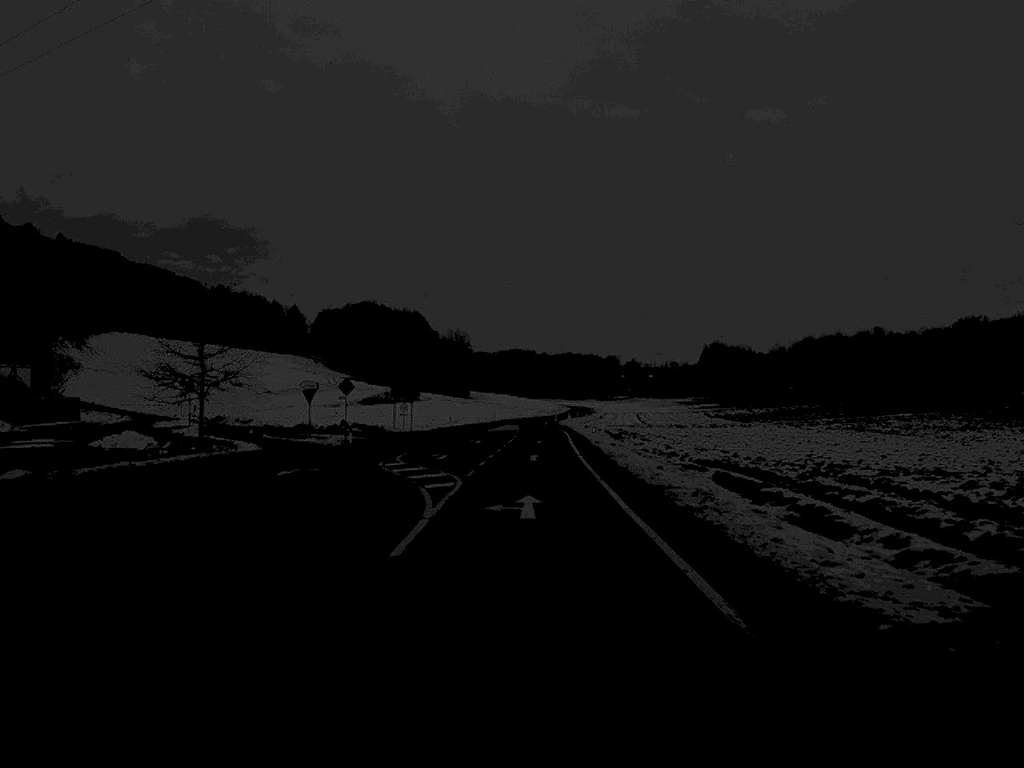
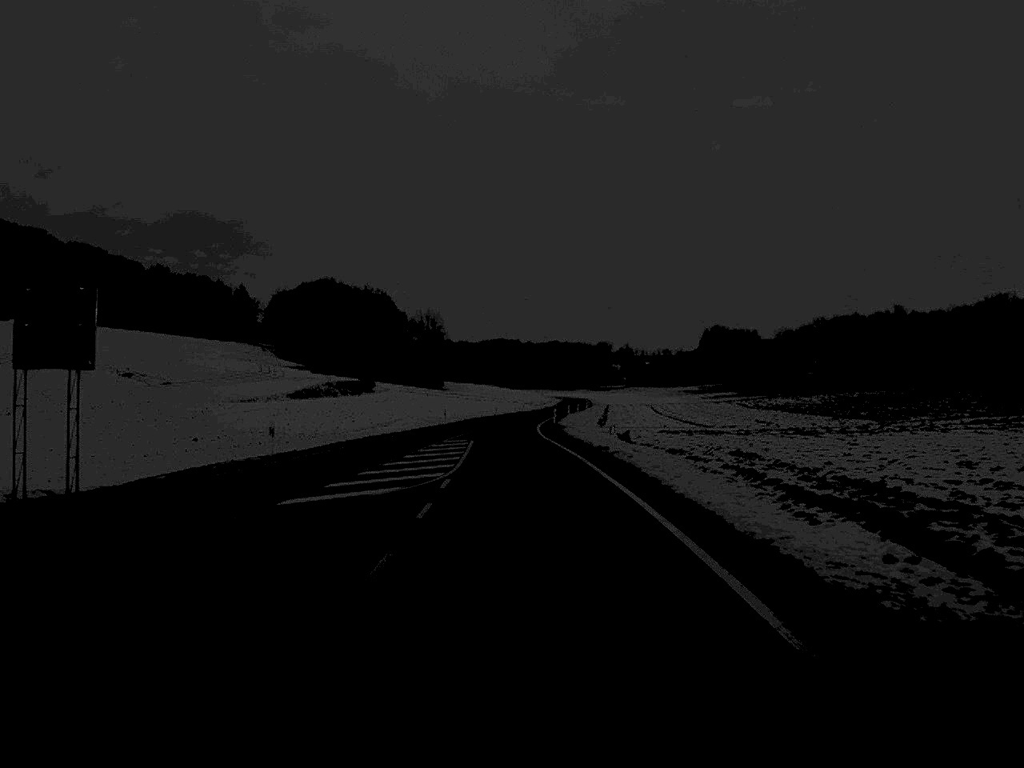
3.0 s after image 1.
(+0.7, +67.5) m; +1°
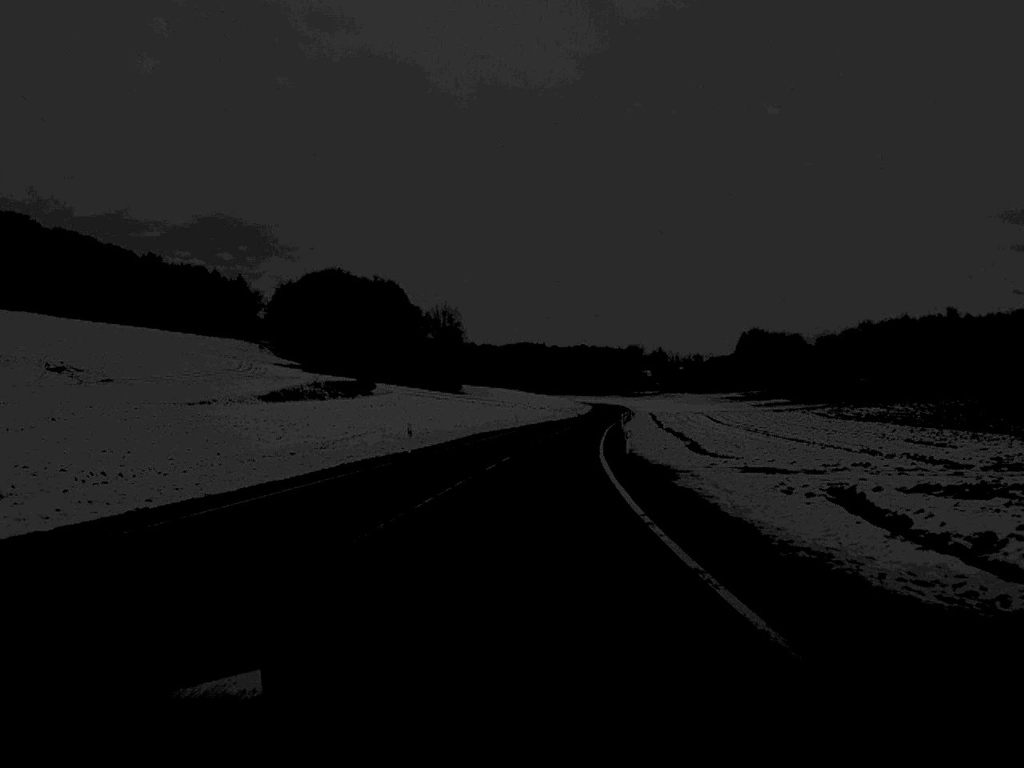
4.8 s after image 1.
(-0.6, +42.5) m; -1°
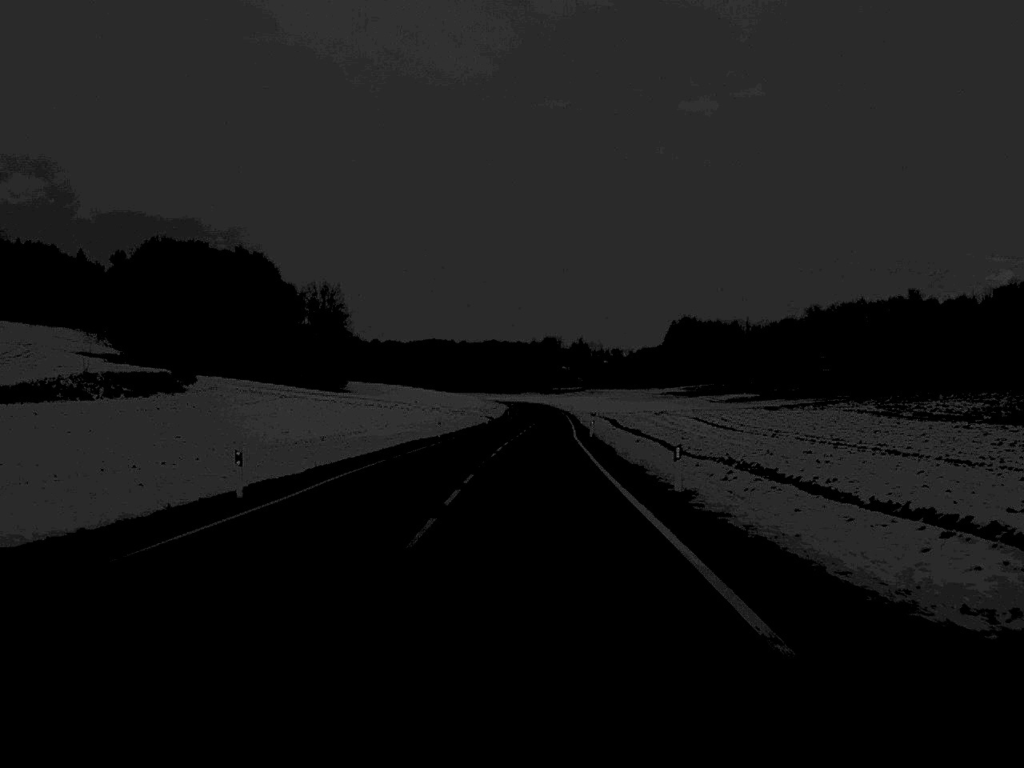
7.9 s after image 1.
(+2.9, +70.8) m; +4°
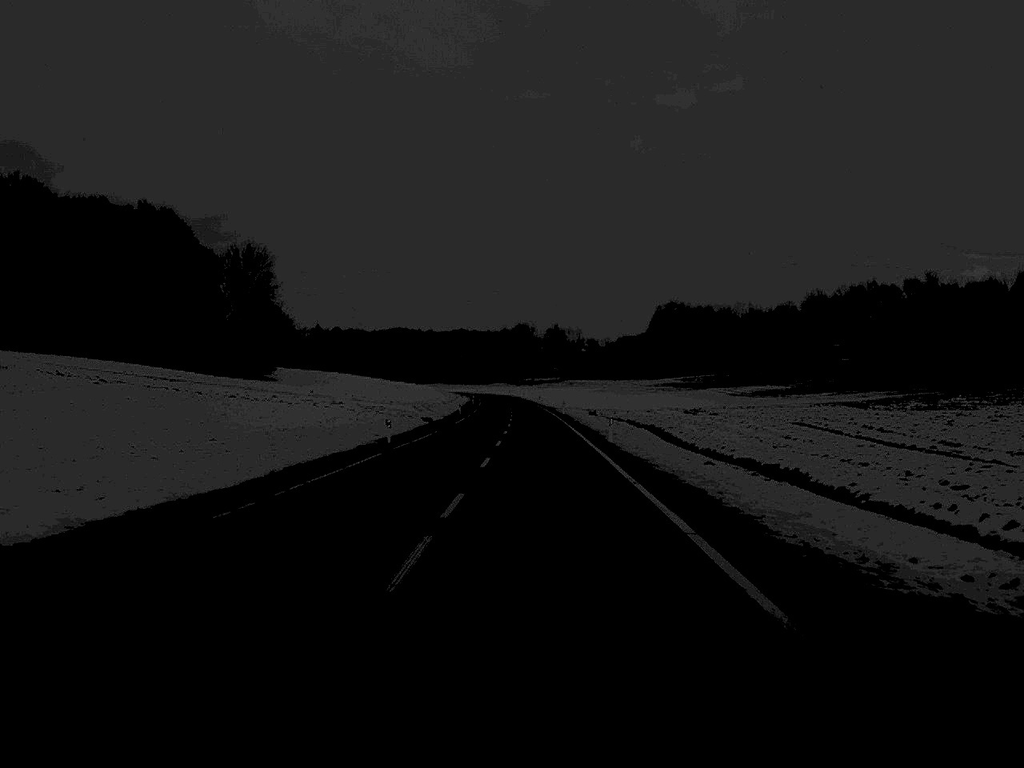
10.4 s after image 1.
(+0.6, +57.0) m; +1°
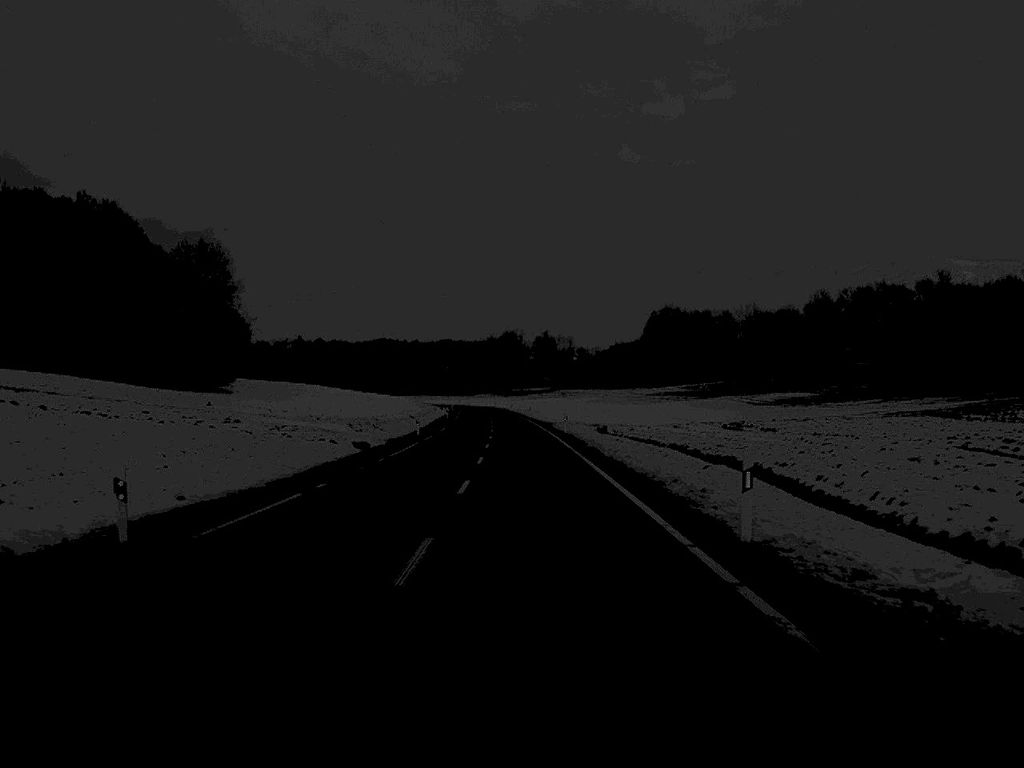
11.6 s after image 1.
(+0.1, +27.7) m; 0°
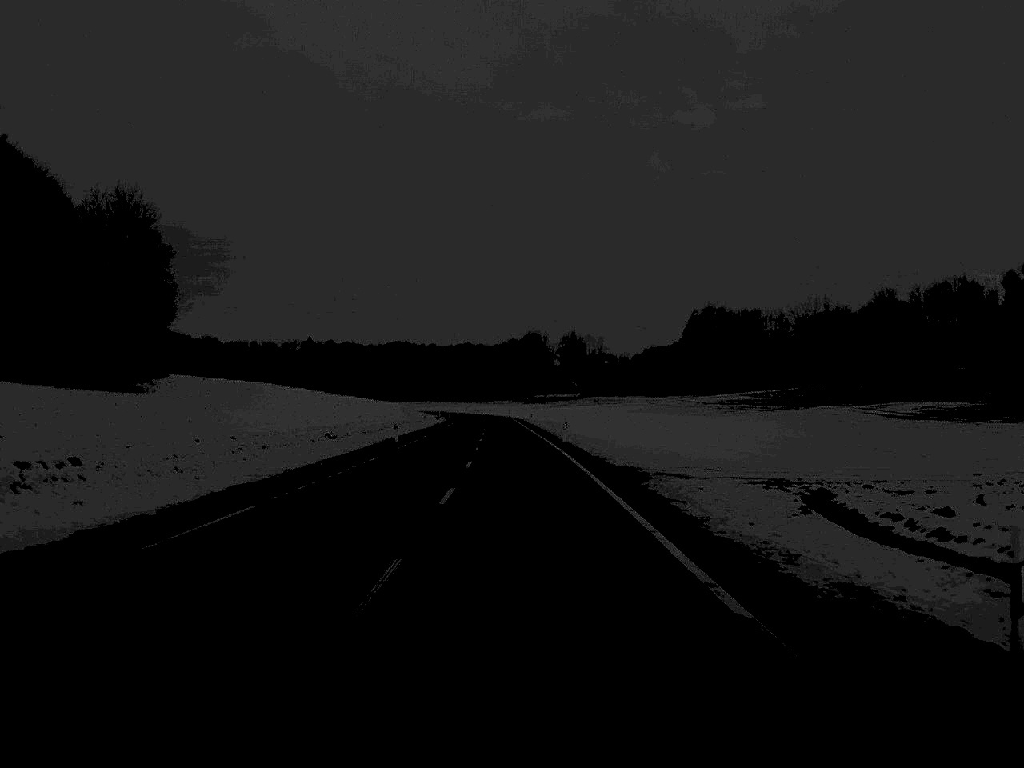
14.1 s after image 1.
(-0.3, +58.5) m; -1°
